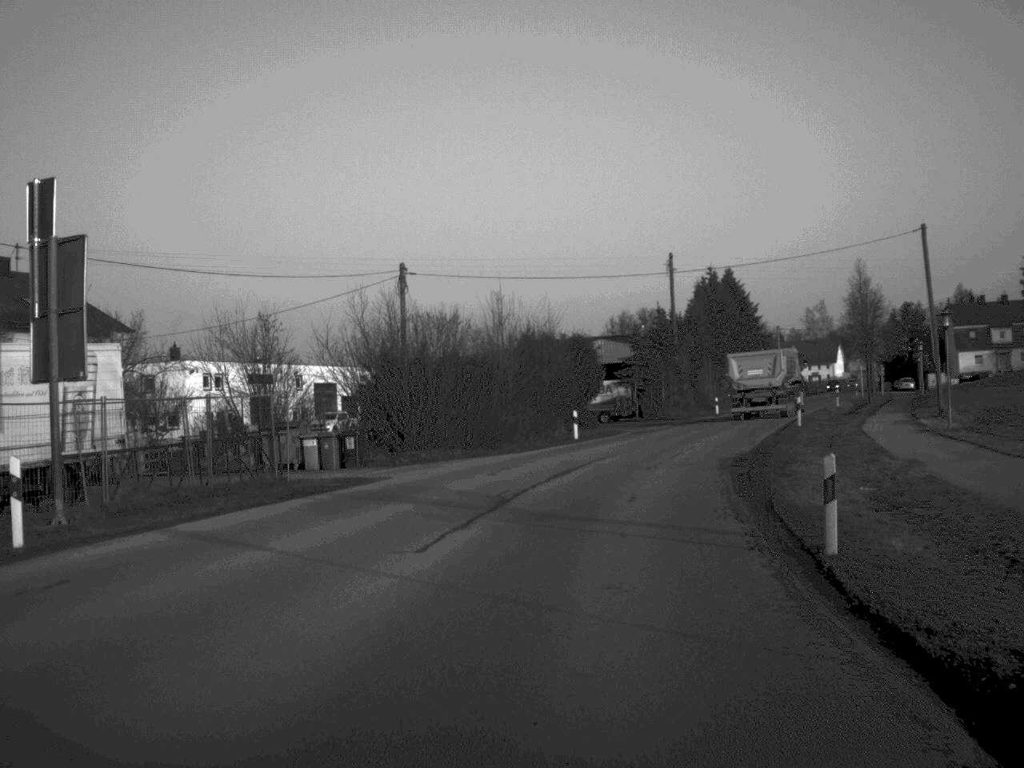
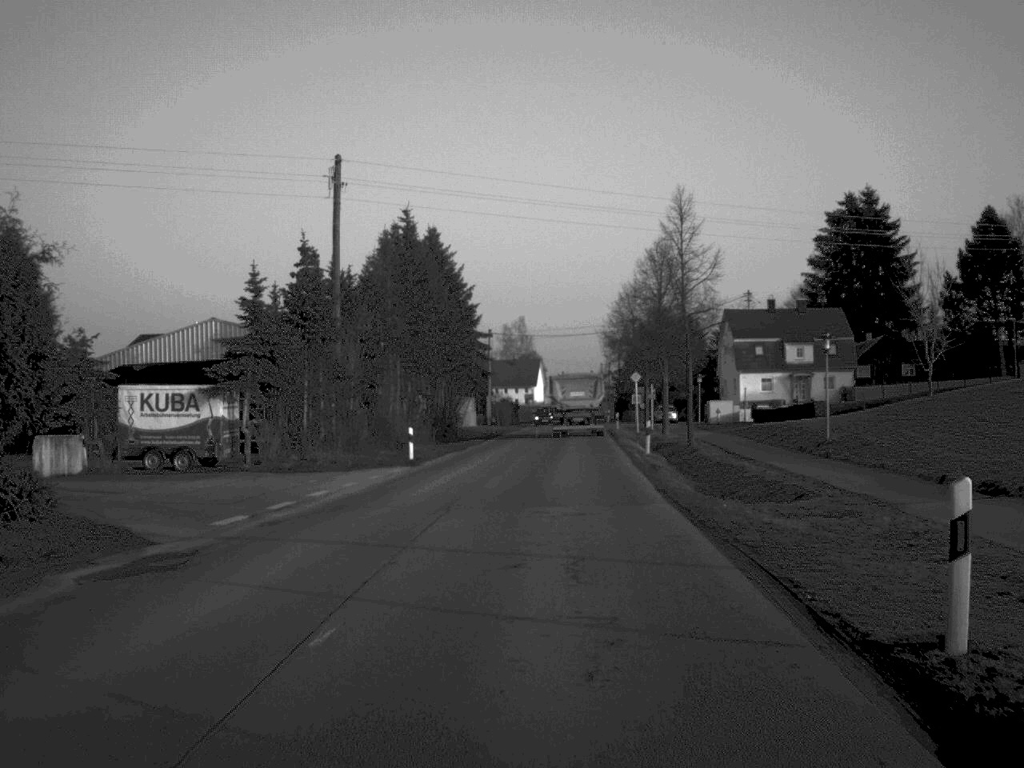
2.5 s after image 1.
(+4.9, +37.1) m; +14°
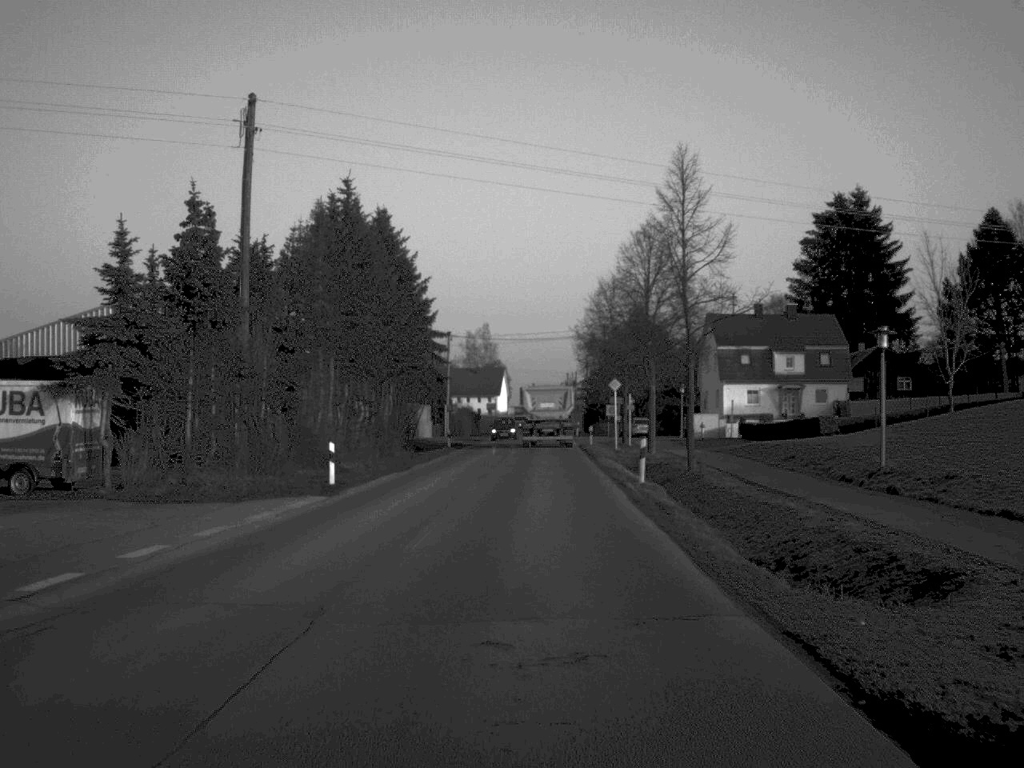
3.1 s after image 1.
(+0.1, +9.3) m; +2°
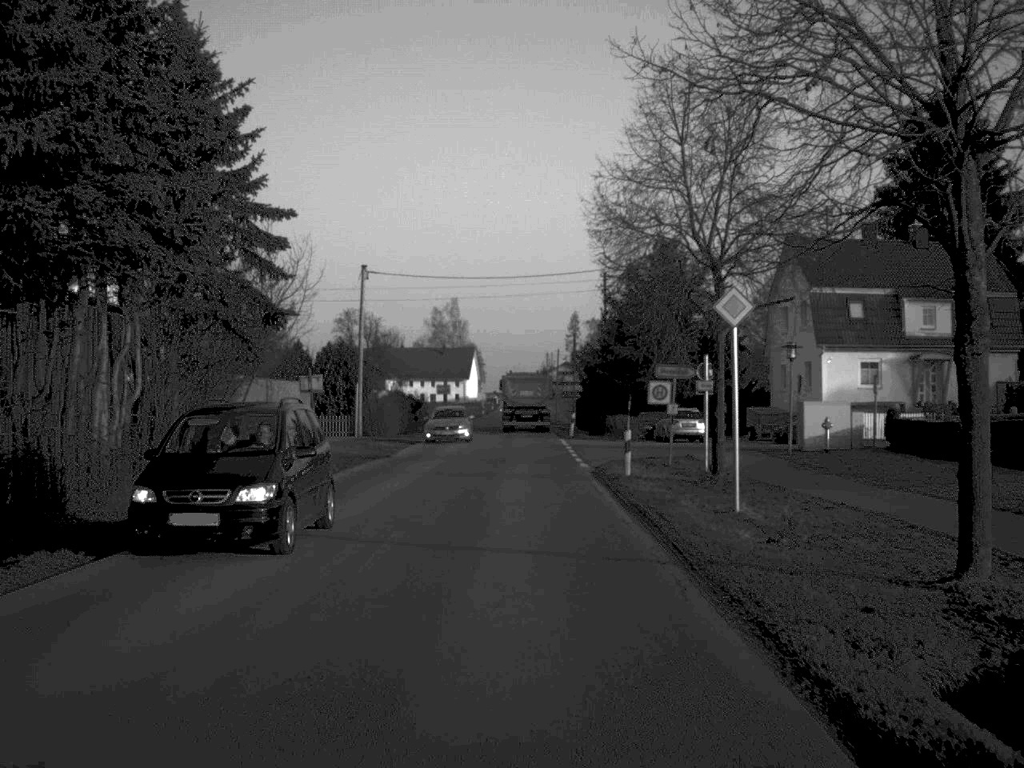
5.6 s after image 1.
(+0.6, +37.9) m; +1°
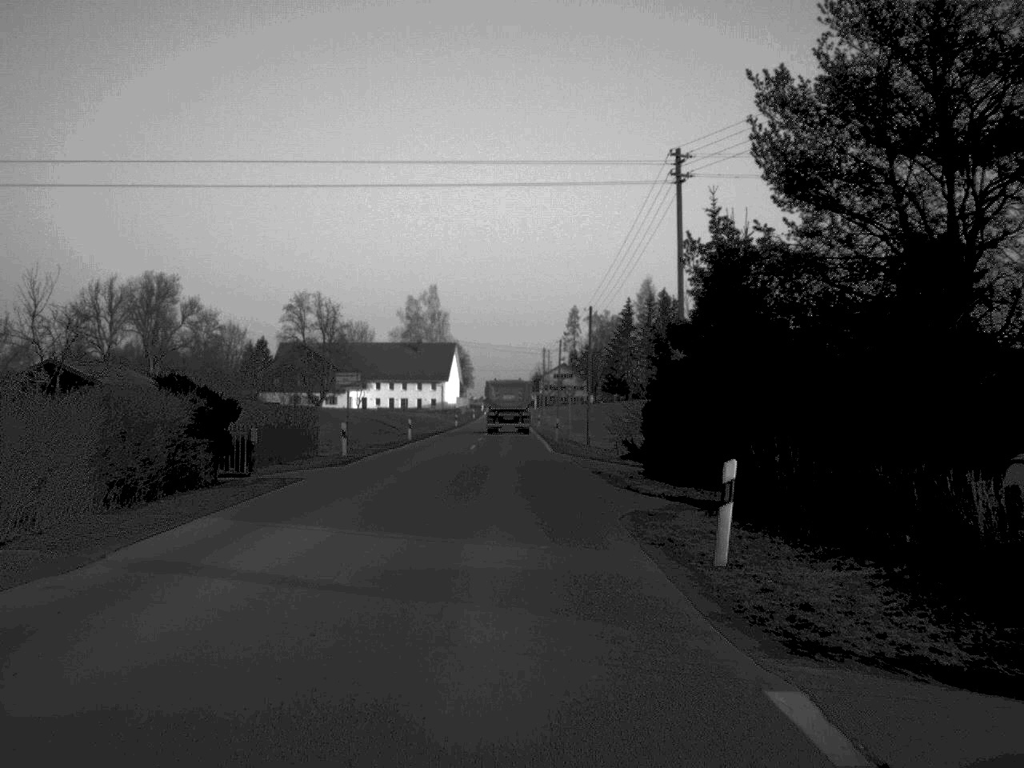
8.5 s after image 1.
(+0.1, +46.2) m; 0°
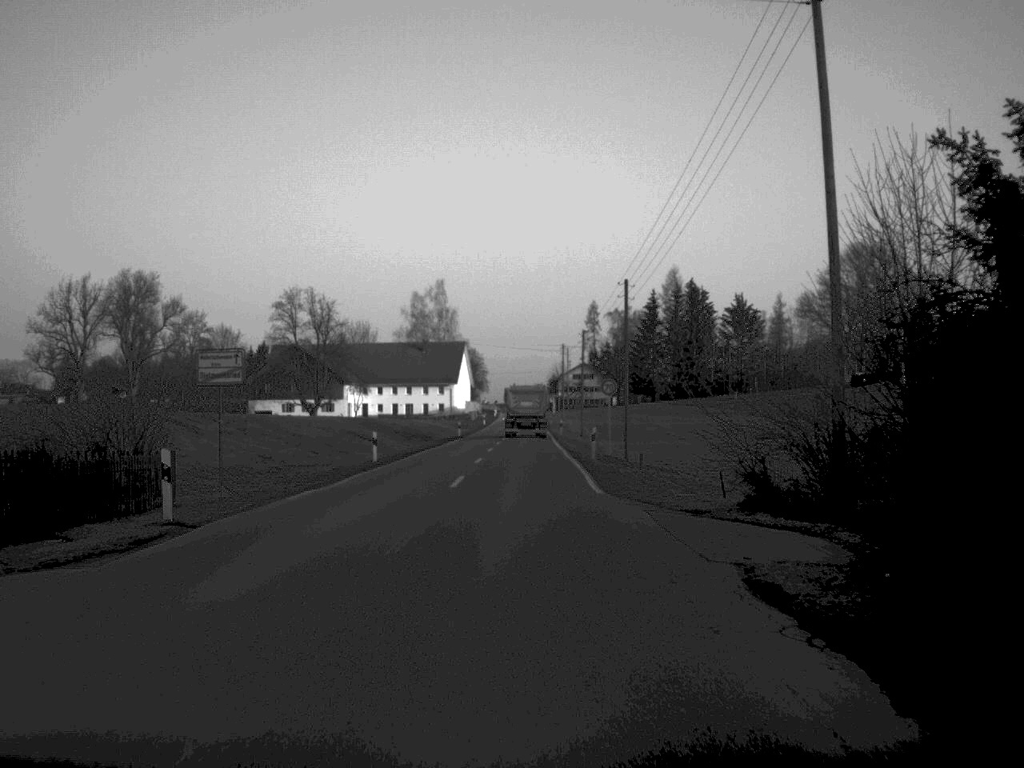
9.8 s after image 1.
(-0.1, +20.5) m; -1°
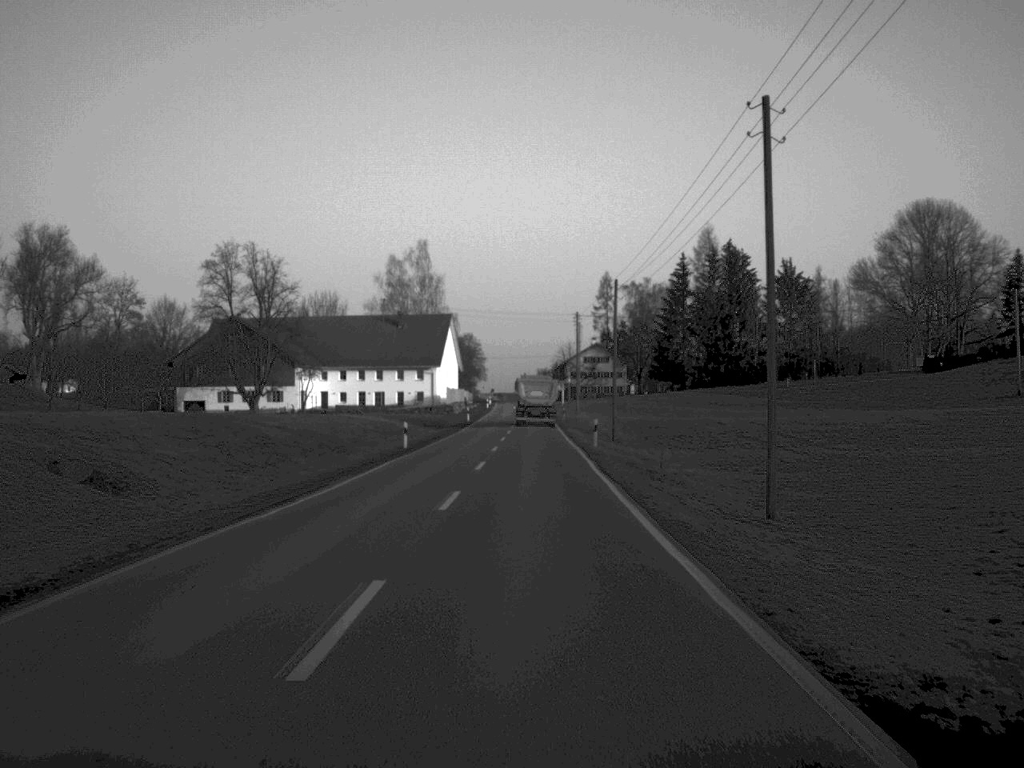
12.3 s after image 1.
(-0.1, +41.2) m; 0°
